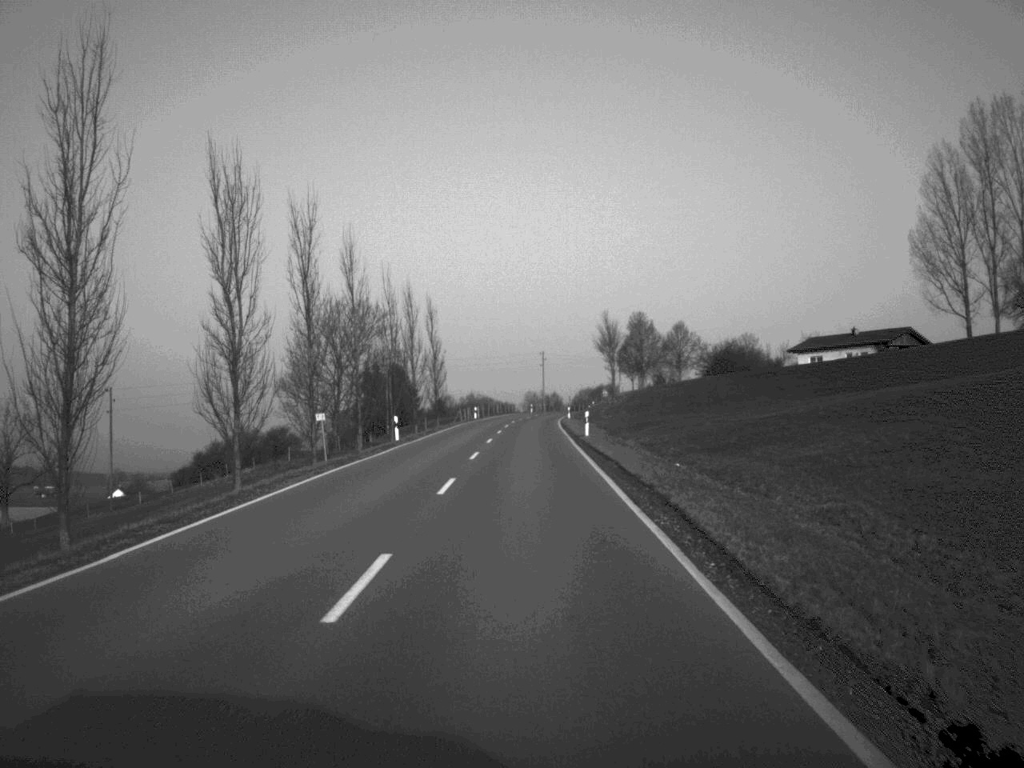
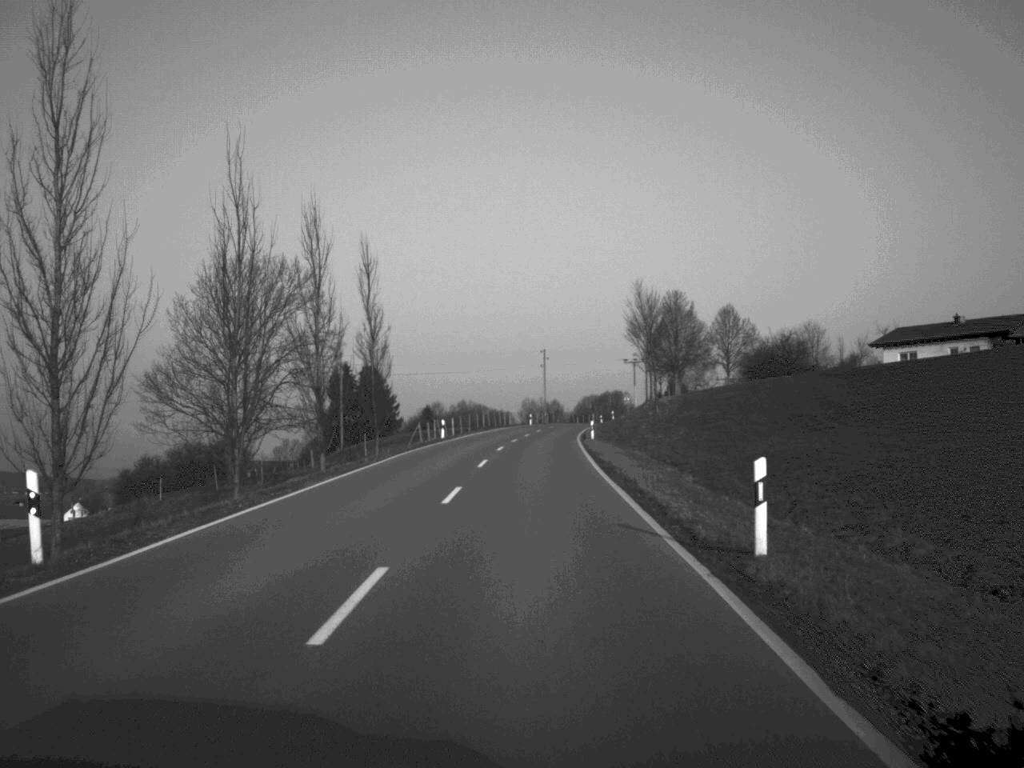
(0.0, +36.6) m; 0°
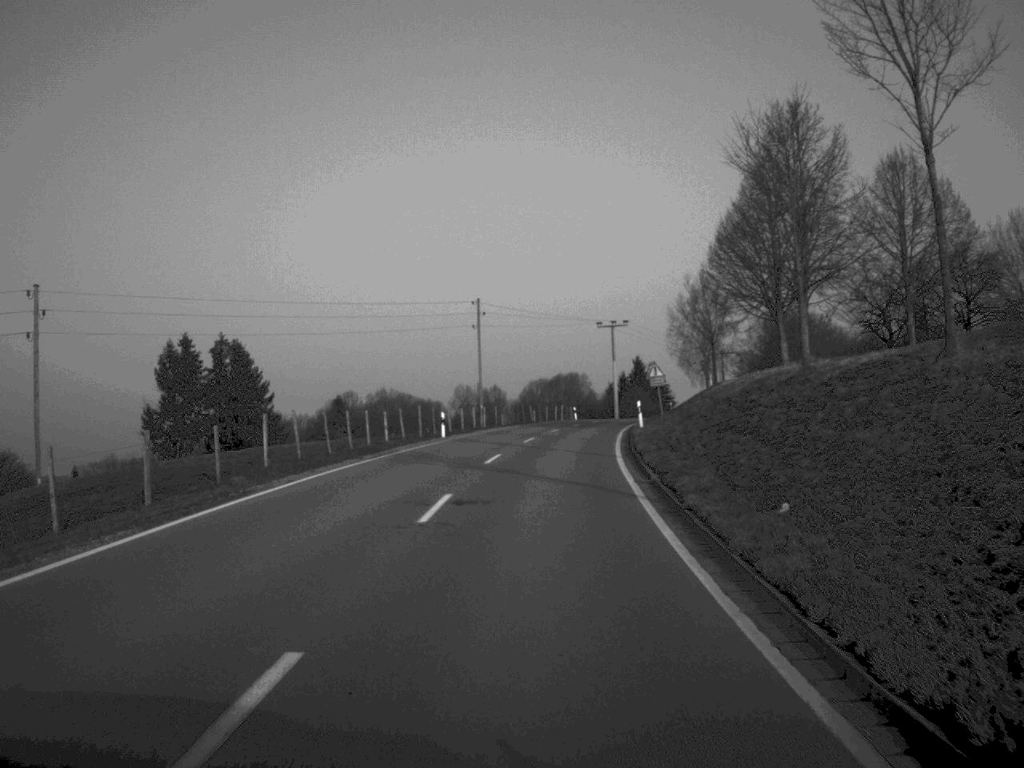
(+1.2, +64.5) m; +3°
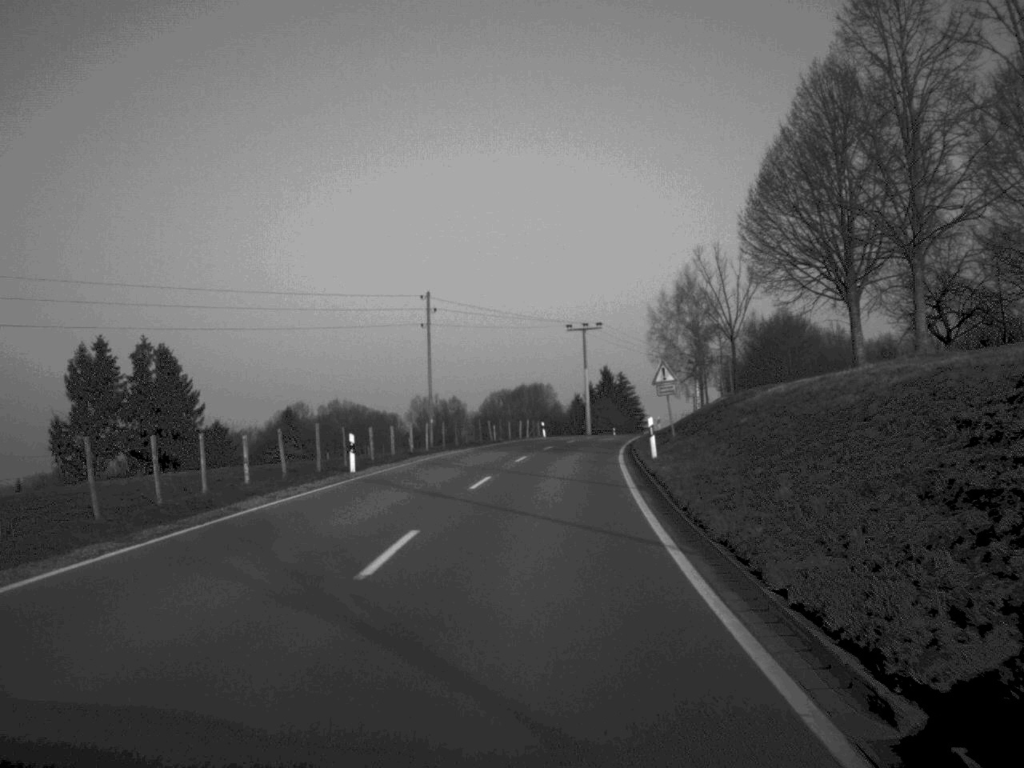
(+0.2, +16.0) m; +2°
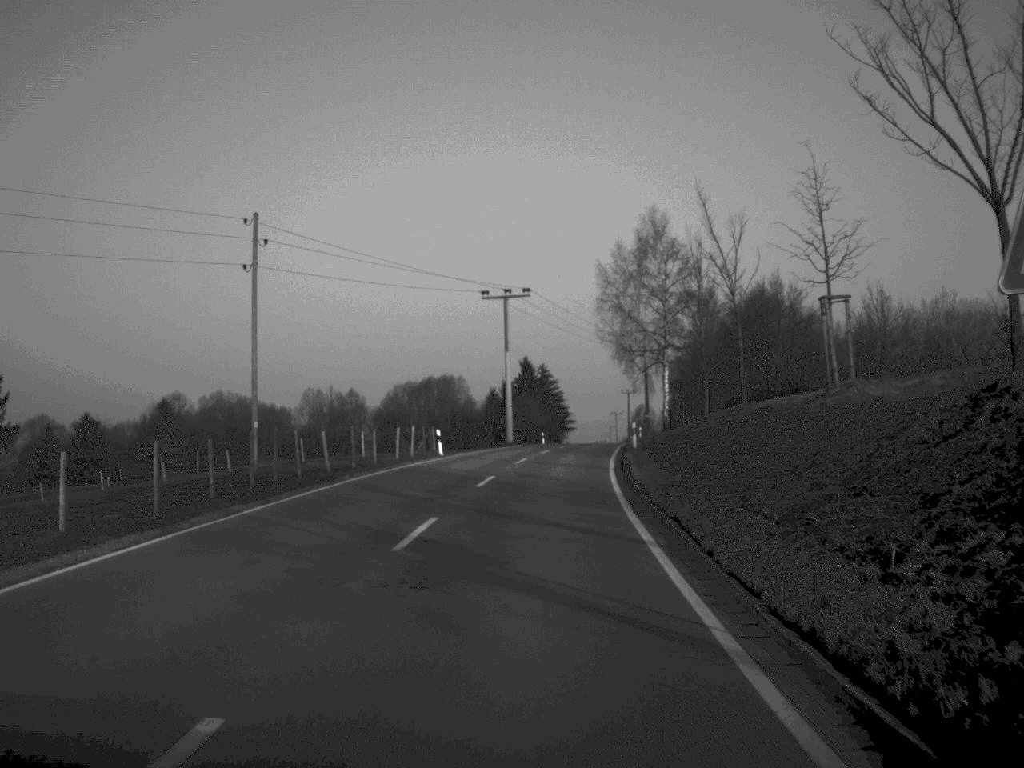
(+1.1, +32.7) m; +4°
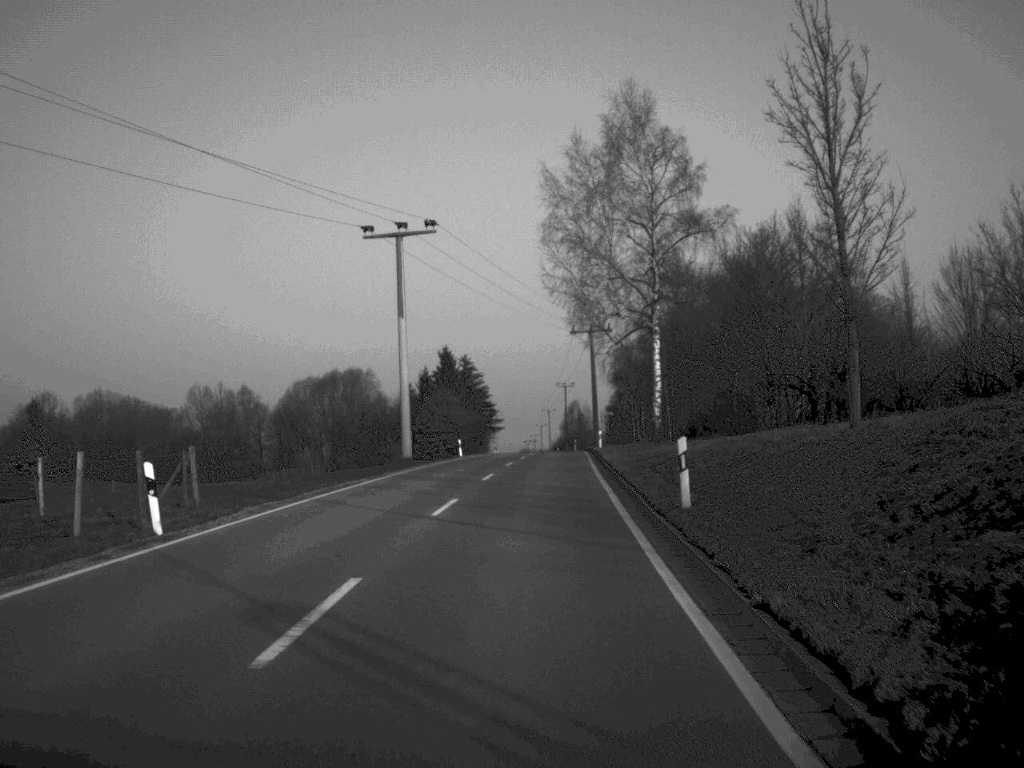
(+0.9, +30.2) m; +3°
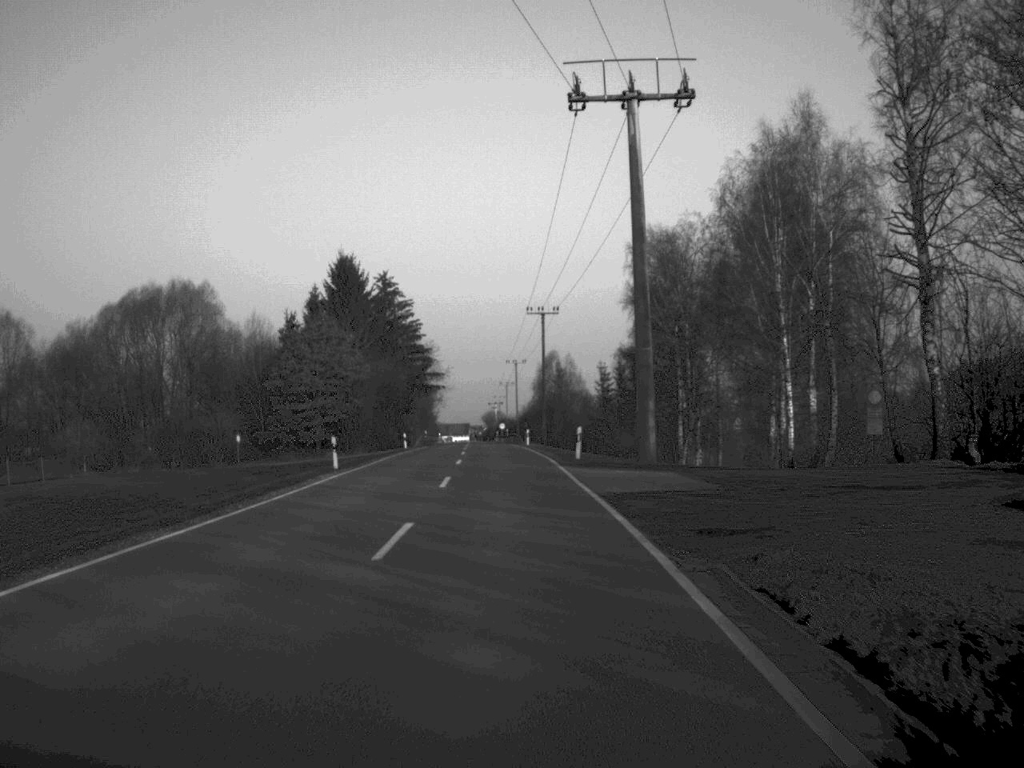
(+1.9, +78.2) m; +1°
